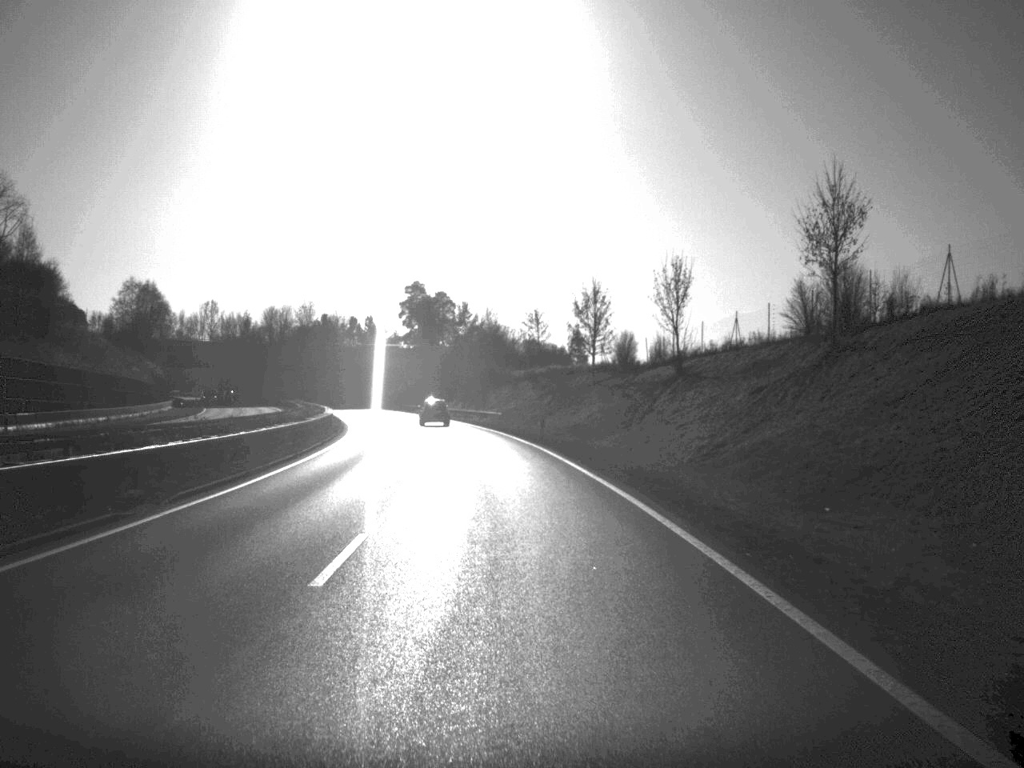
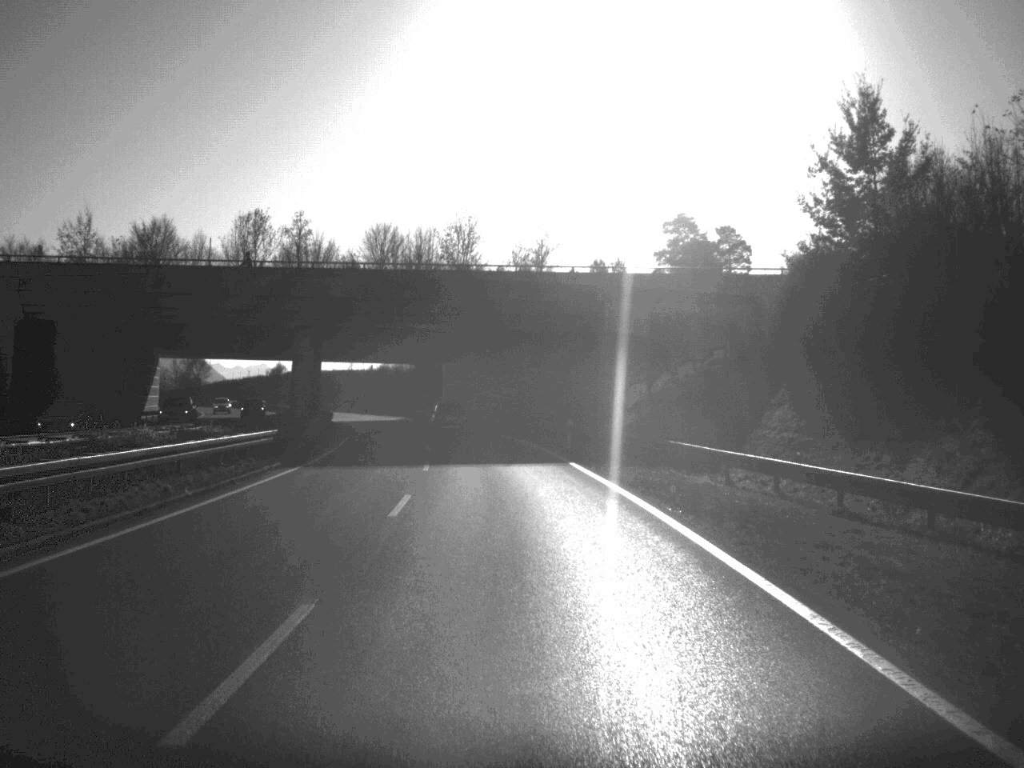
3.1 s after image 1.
(-10.2, +101.1) m; -11°
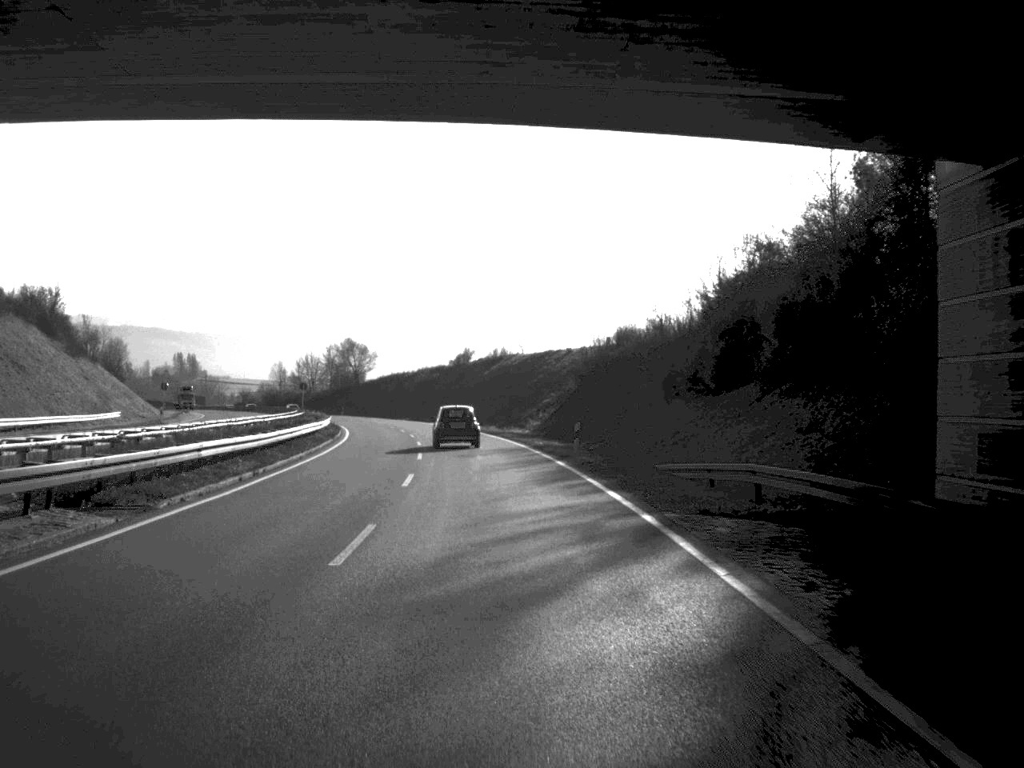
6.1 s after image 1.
(-10.2, +101.0) m; -12°
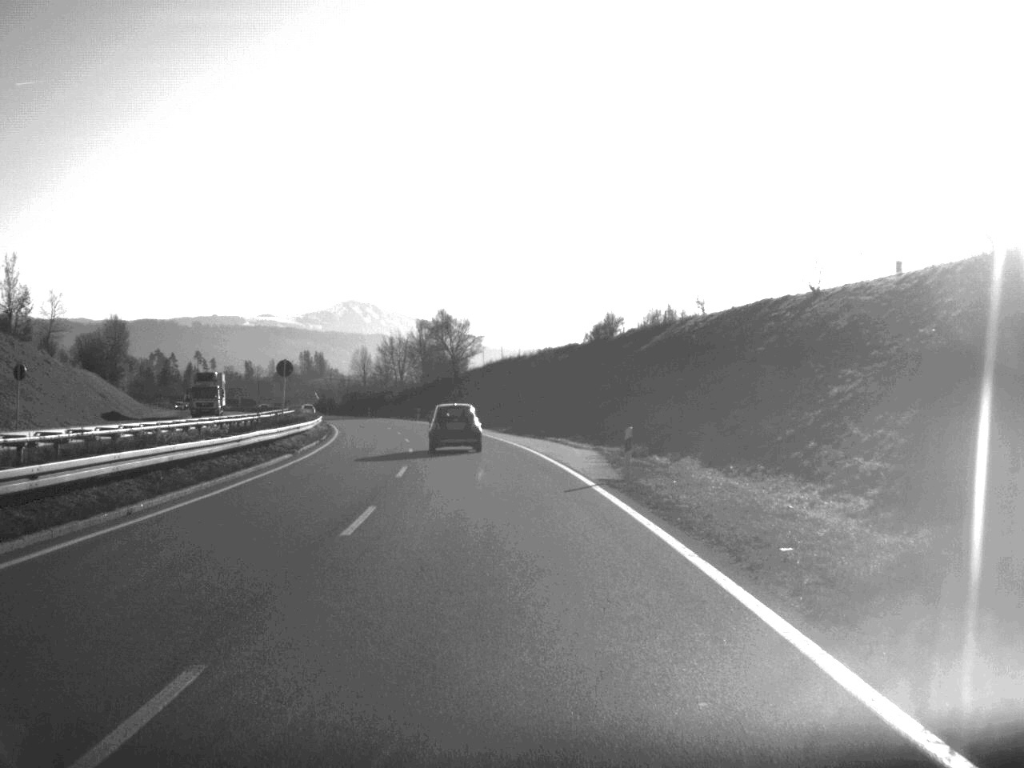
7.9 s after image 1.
(-3.1, +57.5) m; -6°
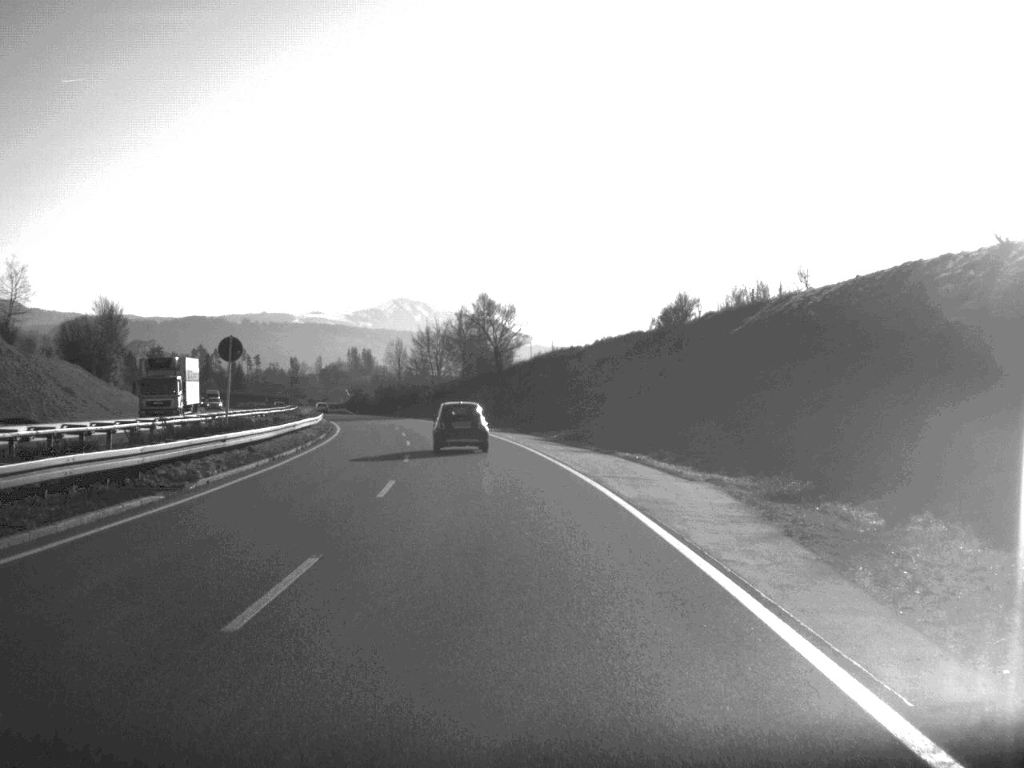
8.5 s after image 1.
(-0.4, +18.5) m; -2°
